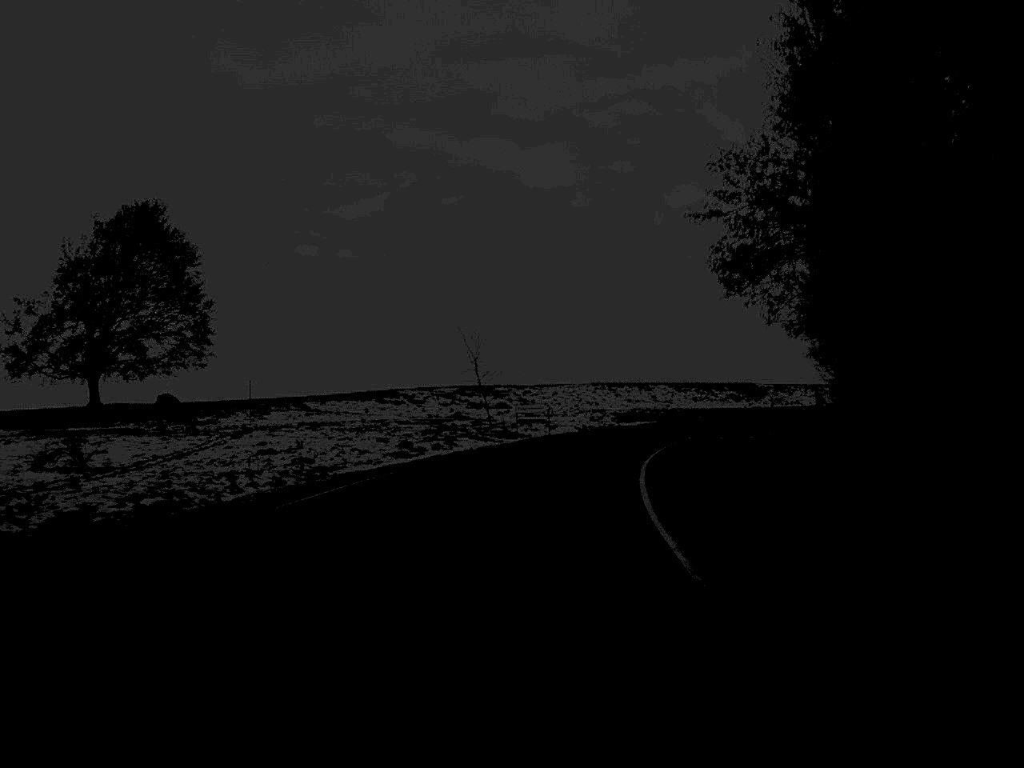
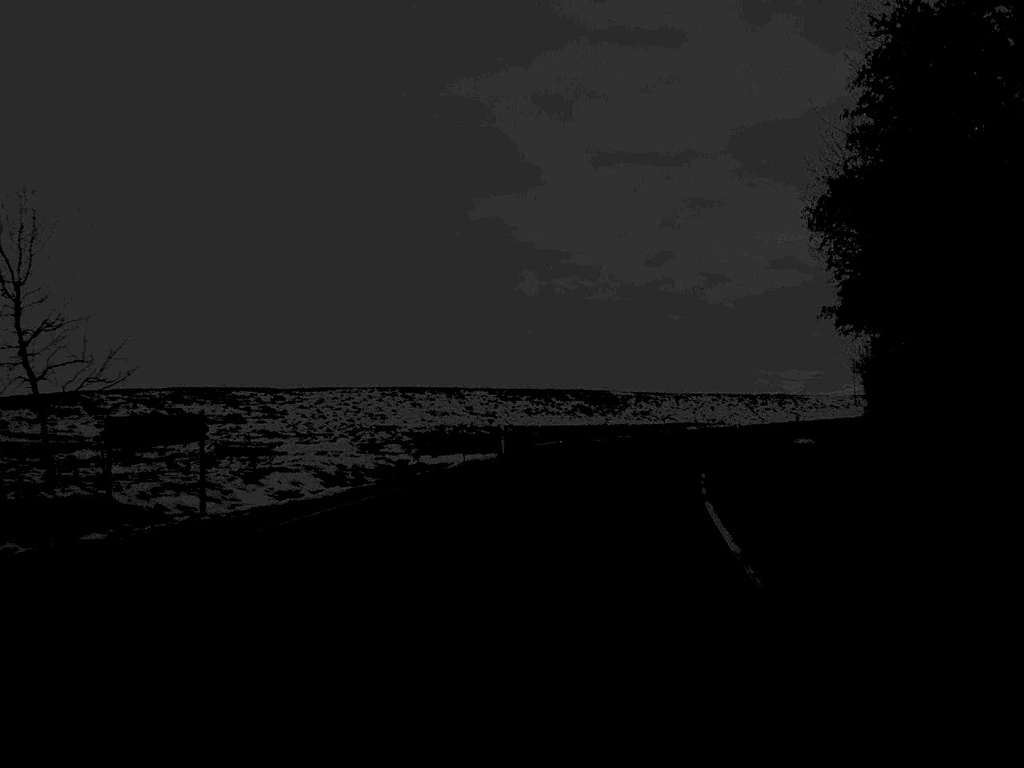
(+2.9, +42.5) m; +9°
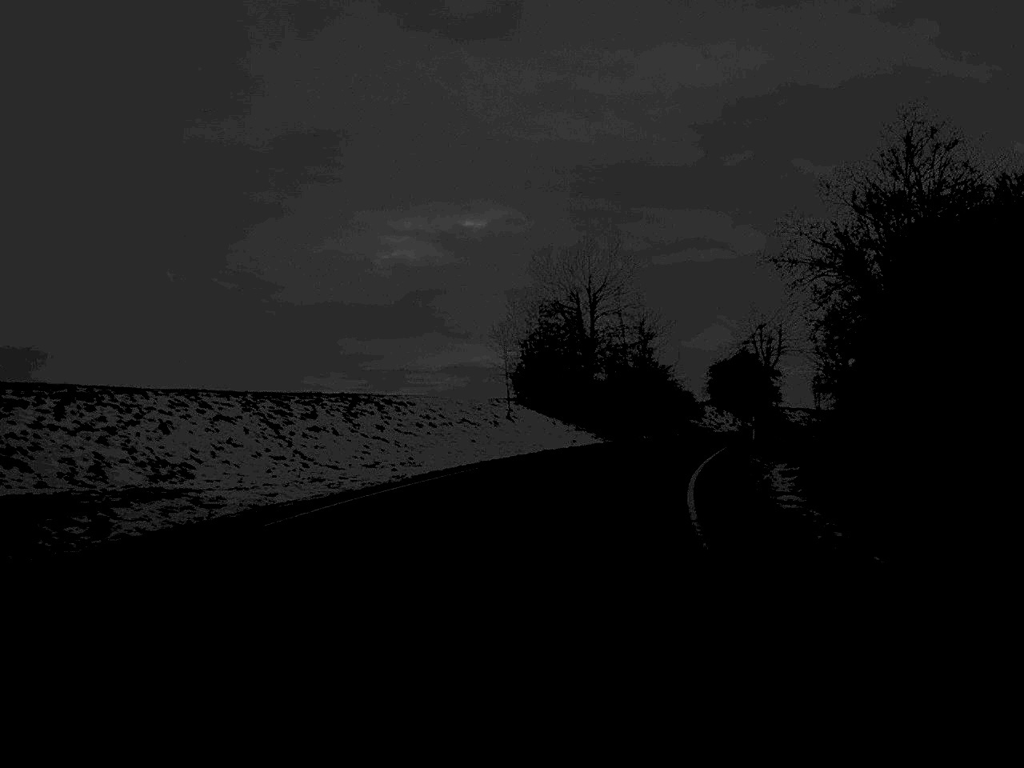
(+12.9, +70.3) m; +21°
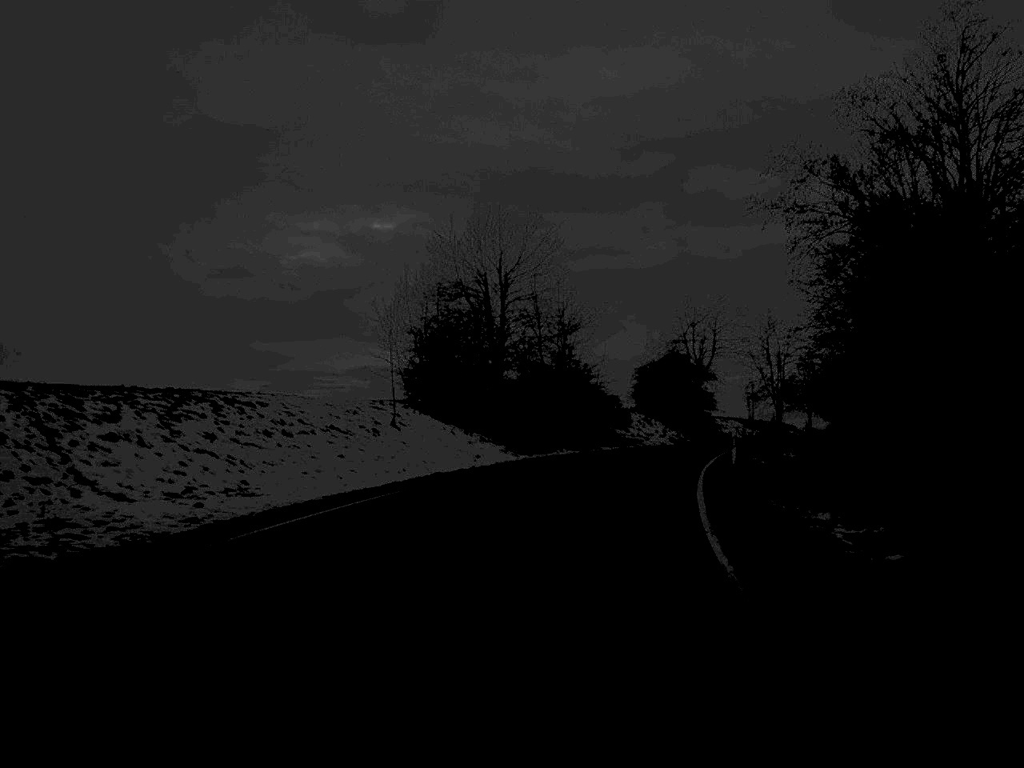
(+0.5, +13.8) m; +4°
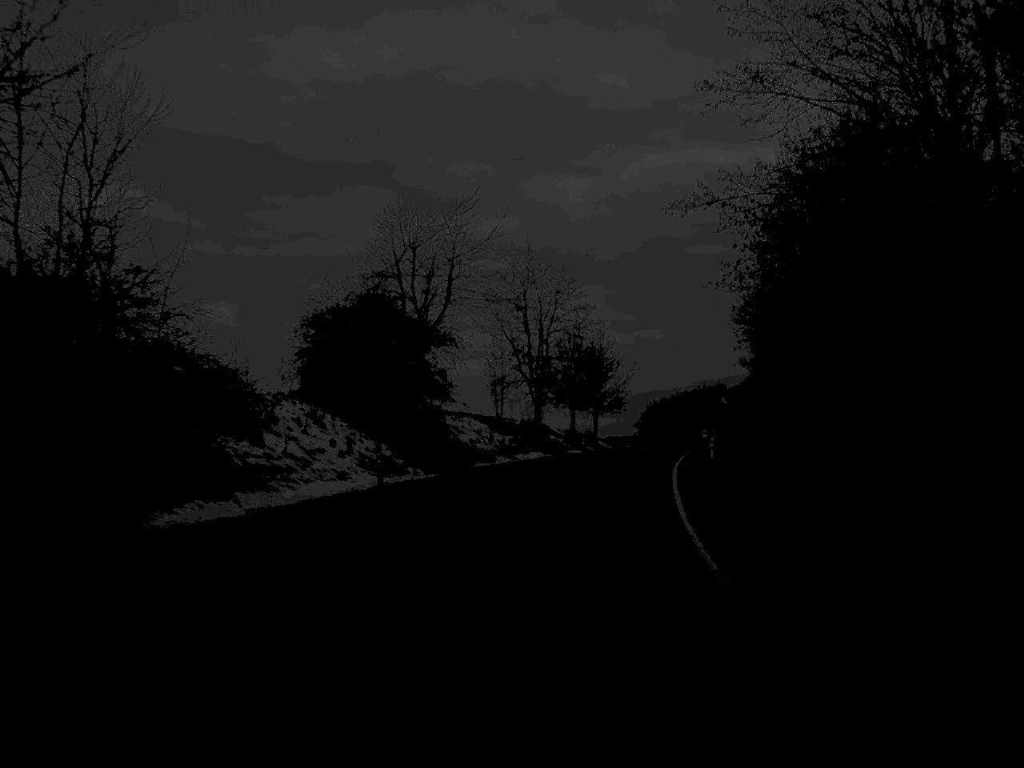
(+5.3, +44.2) m; +13°
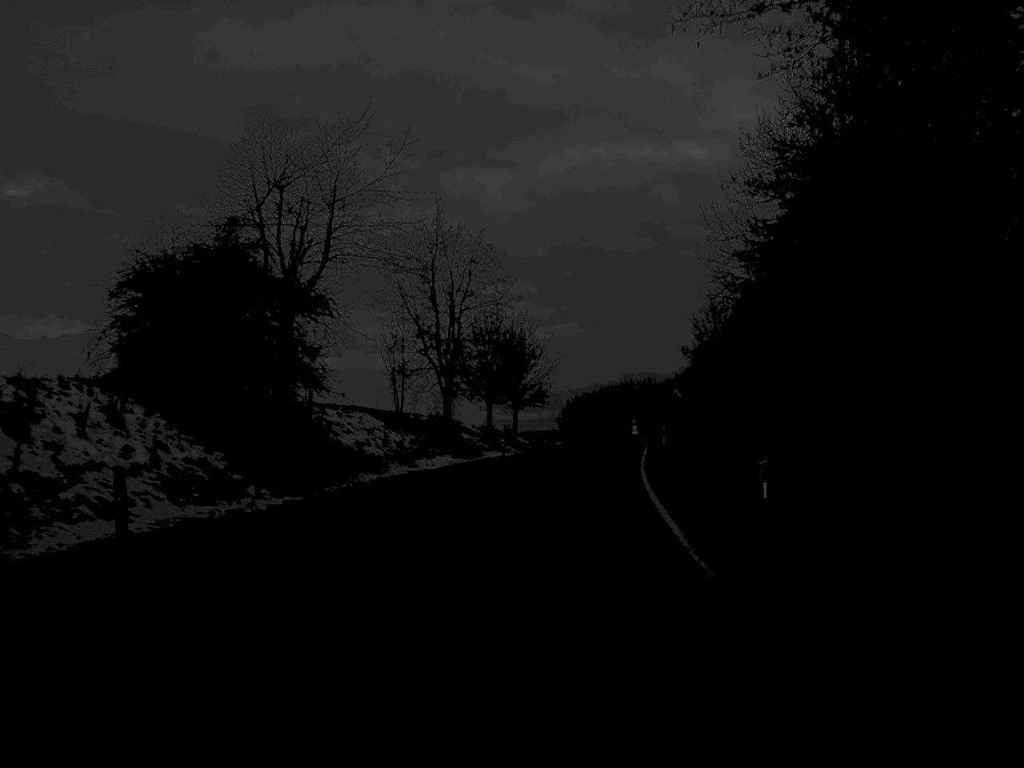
(+0.5, +13.8) m; +4°
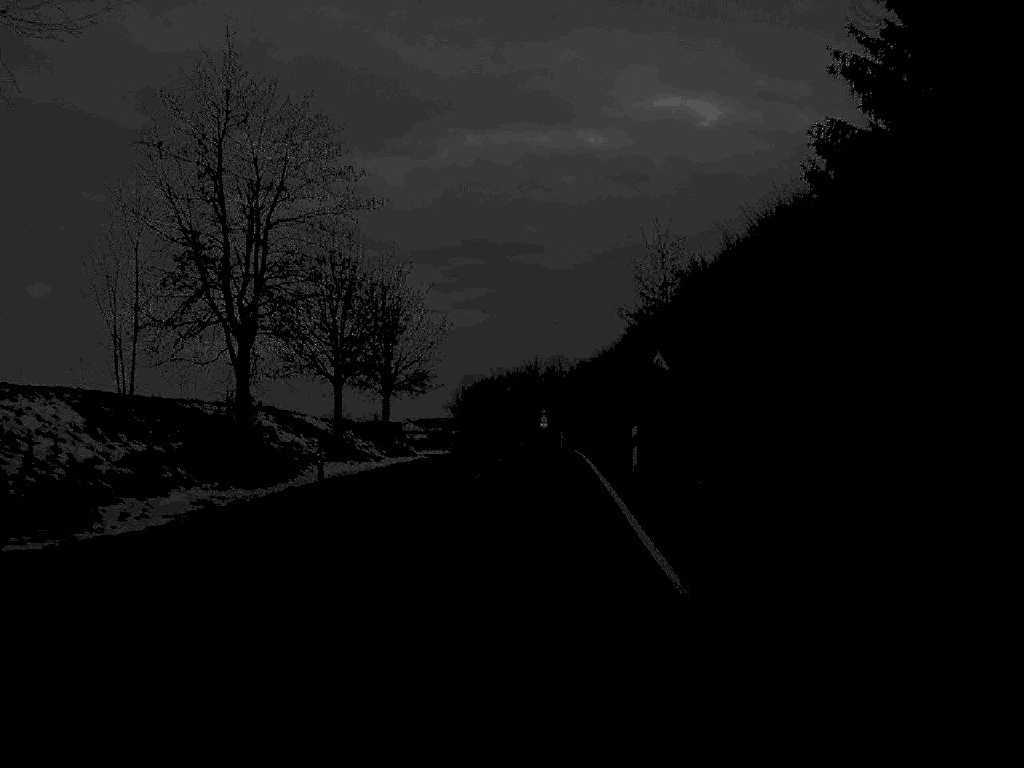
(+1.3, +28.1) m; +4°
